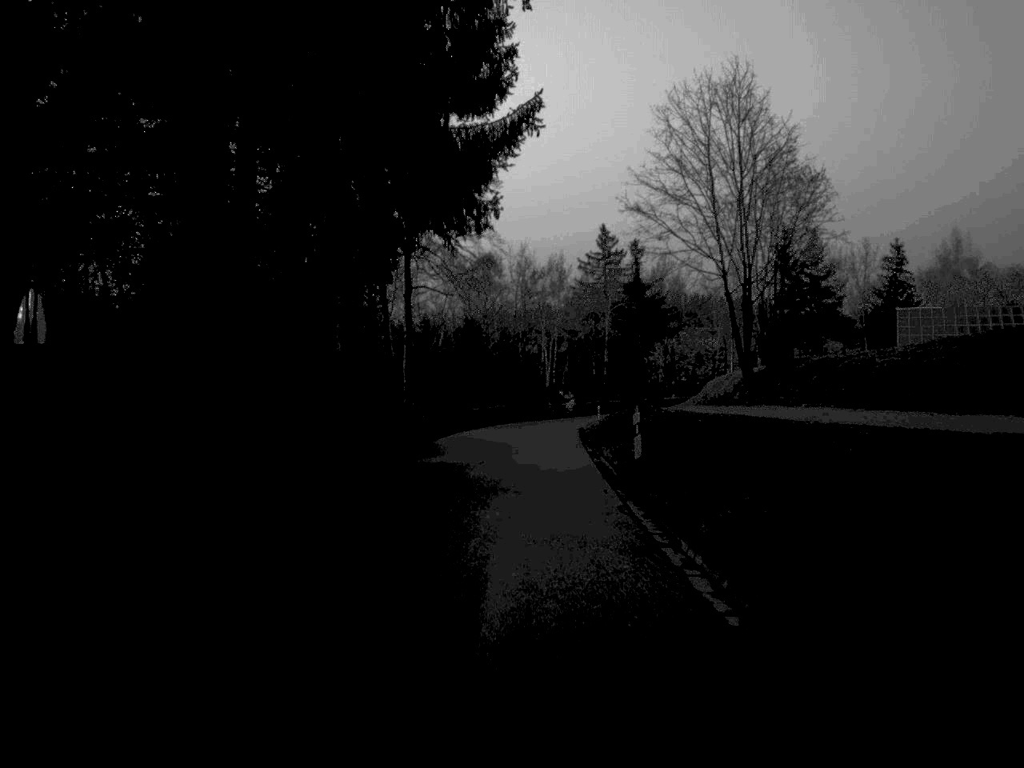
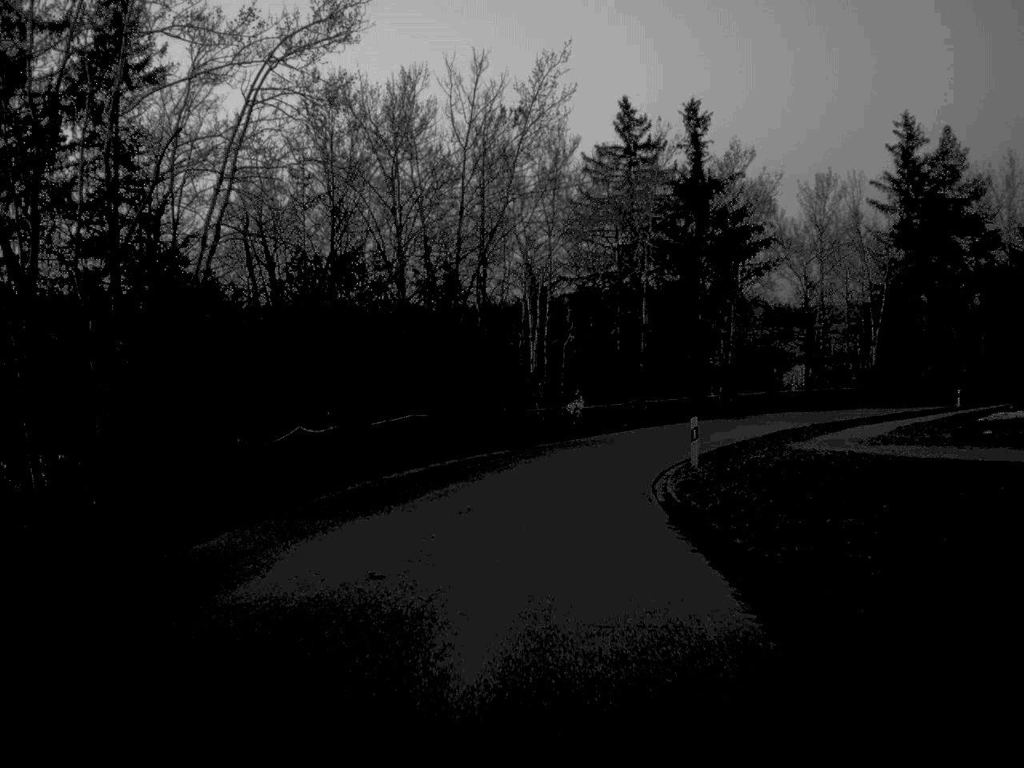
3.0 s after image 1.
(+0.6, +49.5) m; +1°
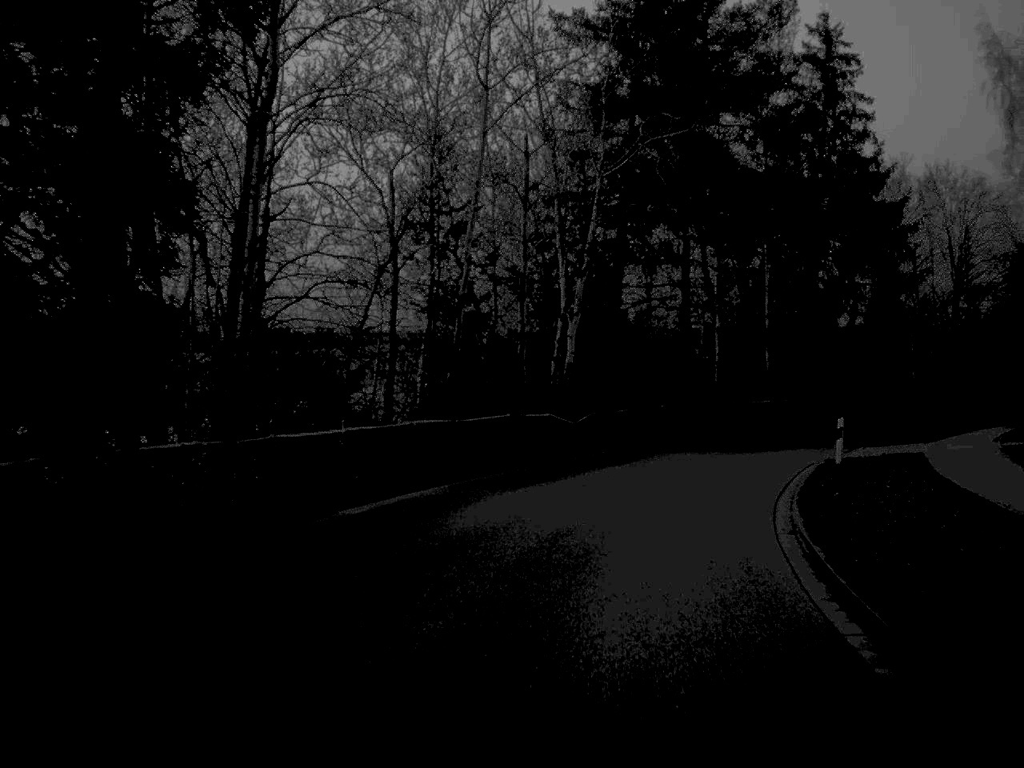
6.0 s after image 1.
(+6.8, +44.3) m; +23°
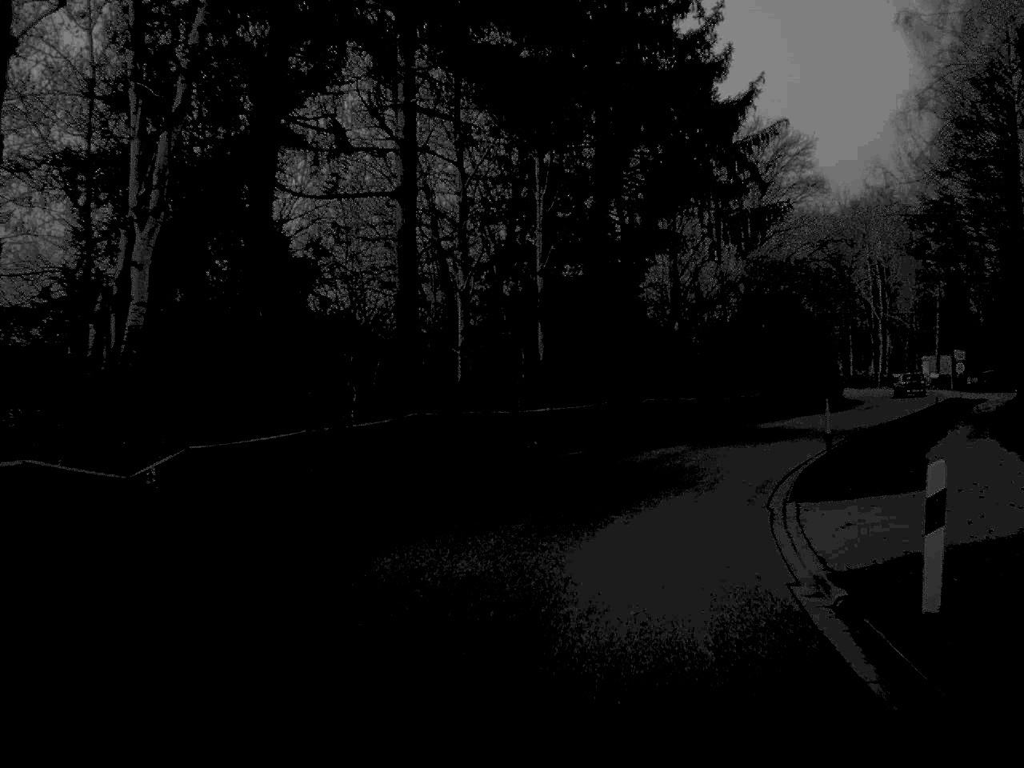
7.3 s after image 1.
(+2.1, +19.7) m; +13°
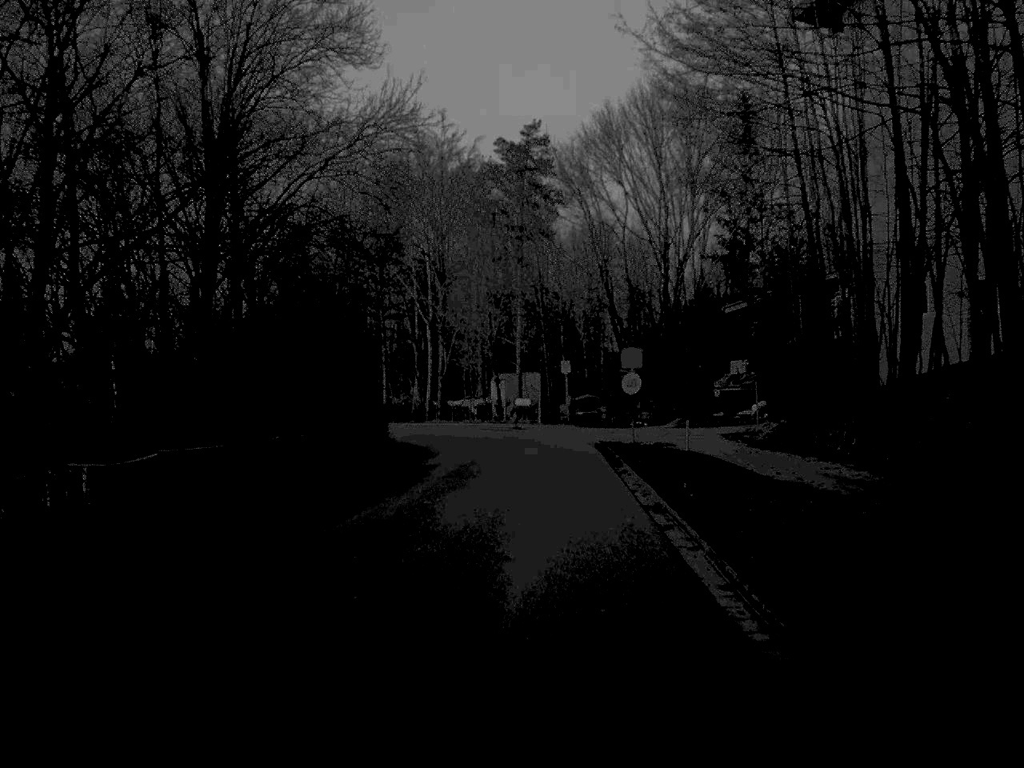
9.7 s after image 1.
(+7.5, +35.7) m; +21°
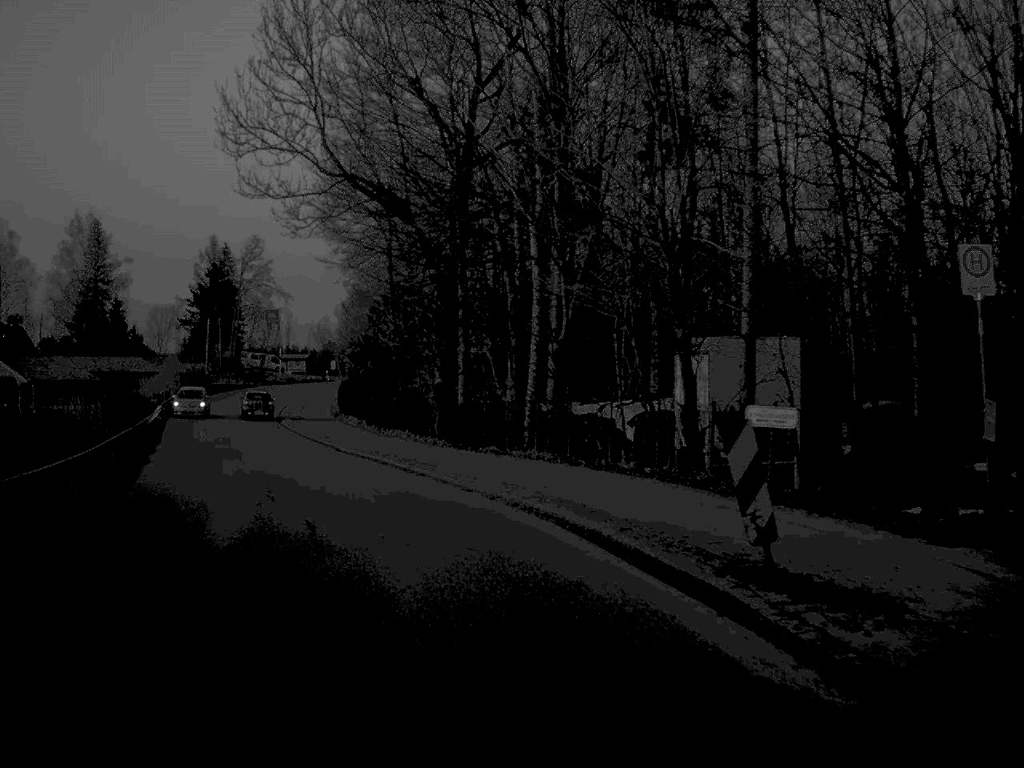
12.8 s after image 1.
(-0.8, +46.1) m; -10°
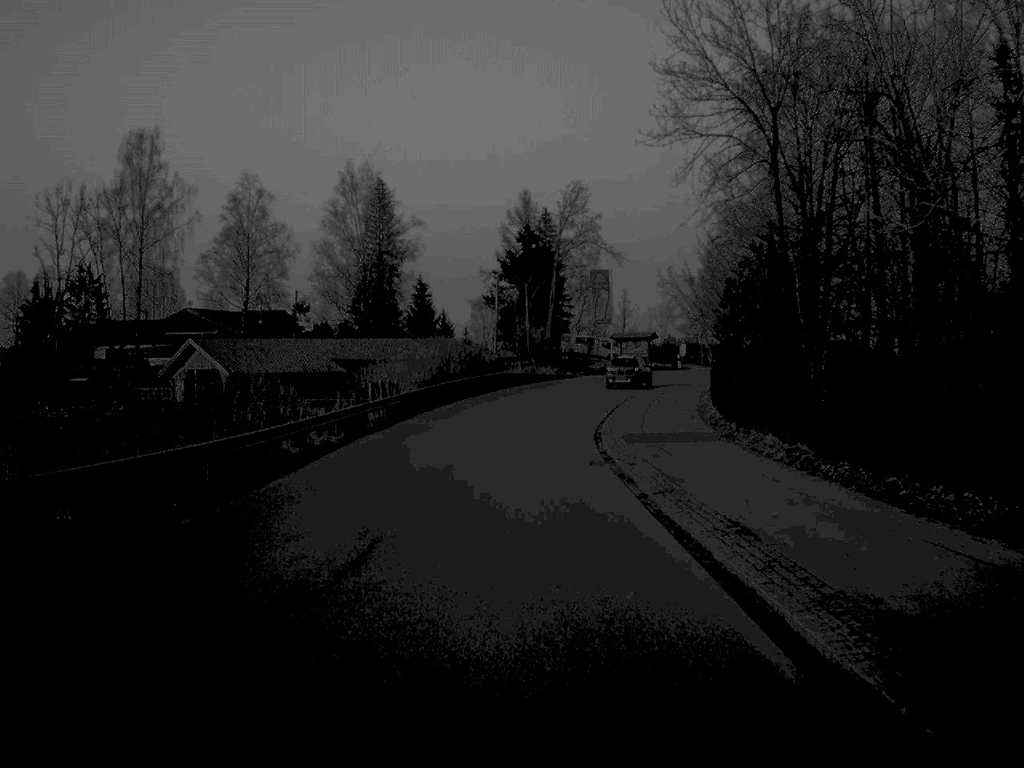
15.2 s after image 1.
(-5.9, +35.5) m; -15°
